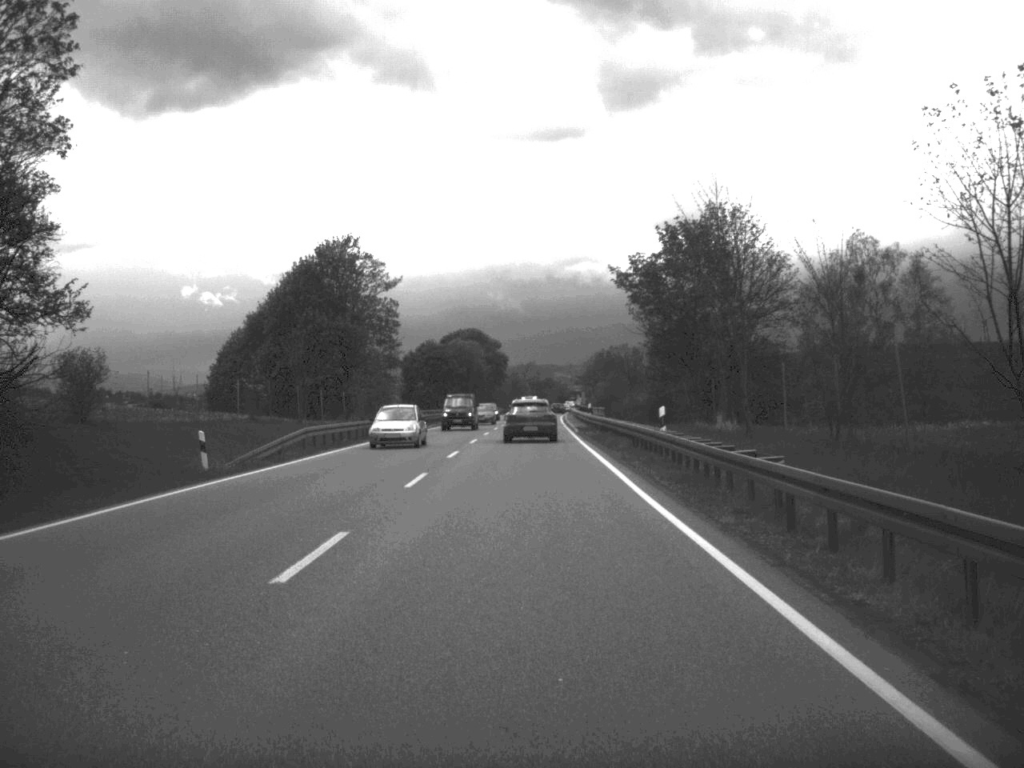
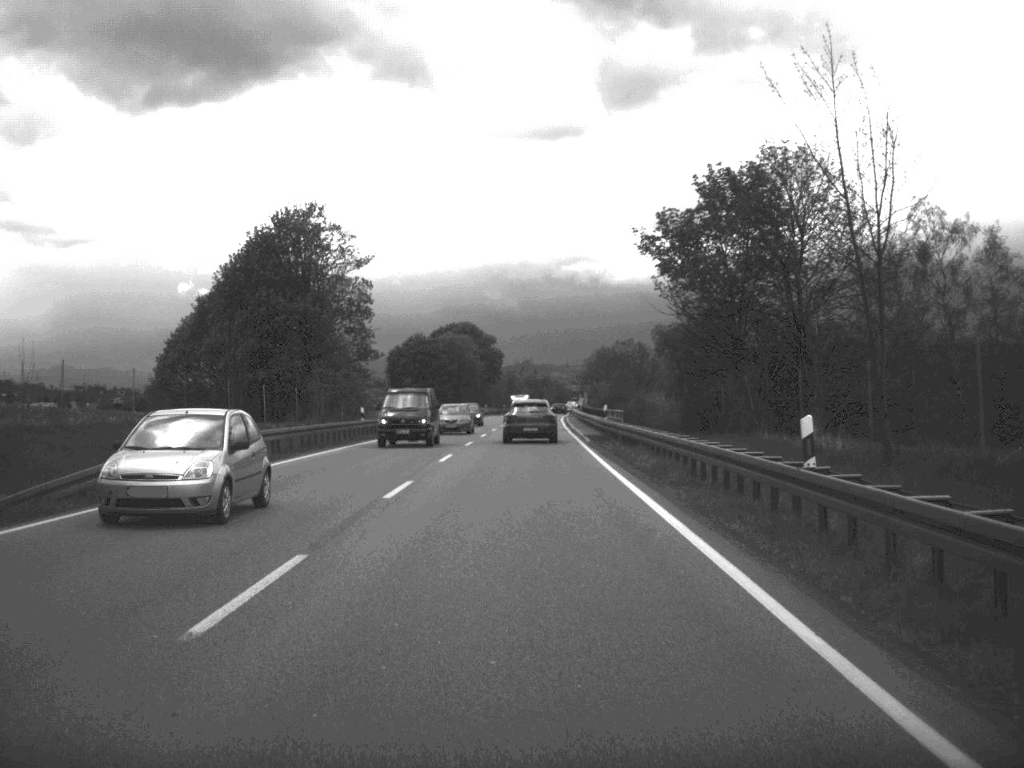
(0.0, +14.5) m; 0°
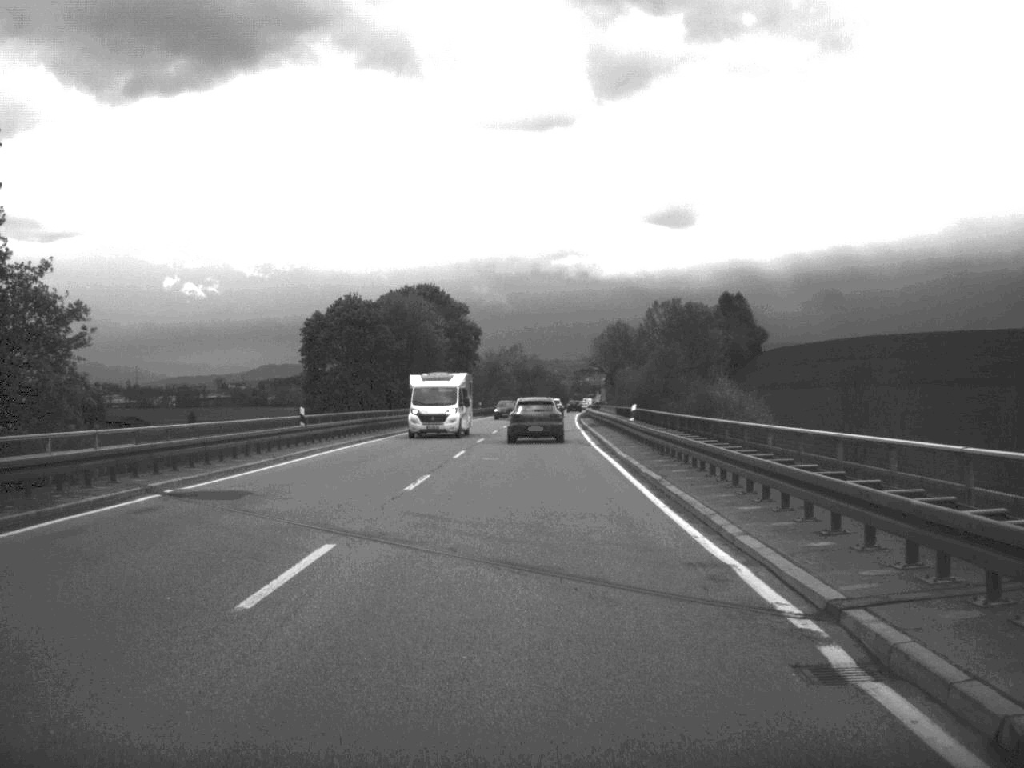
(+0.1, +57.5) m; 0°
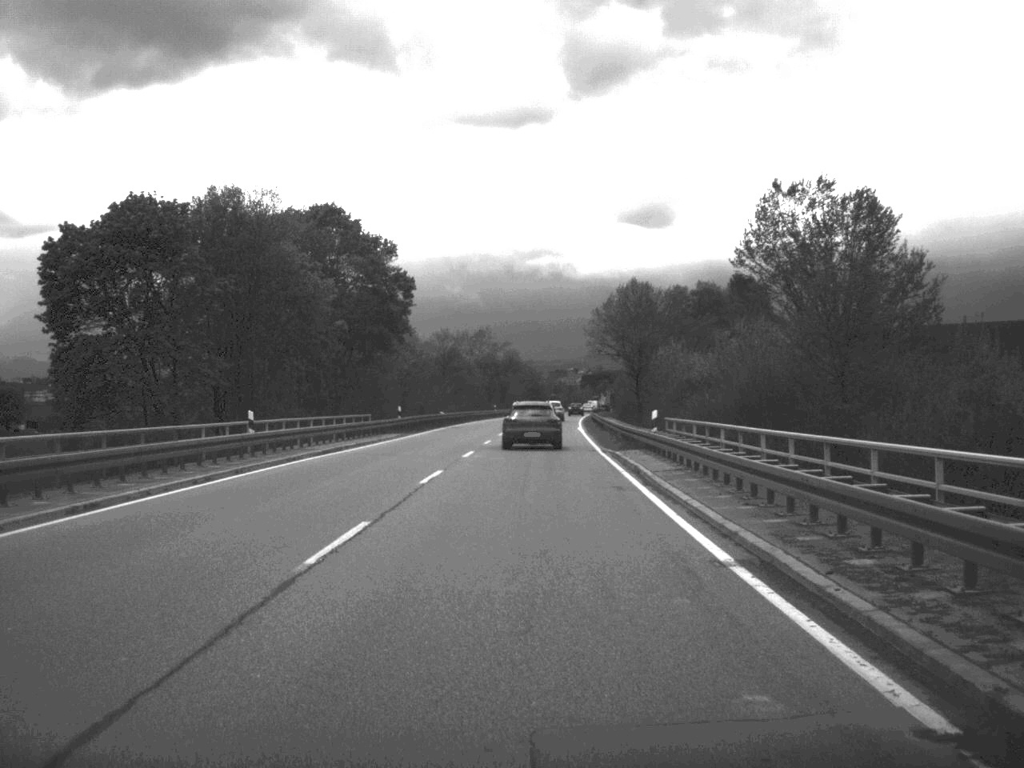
(+0.5, +56.2) m; +1°
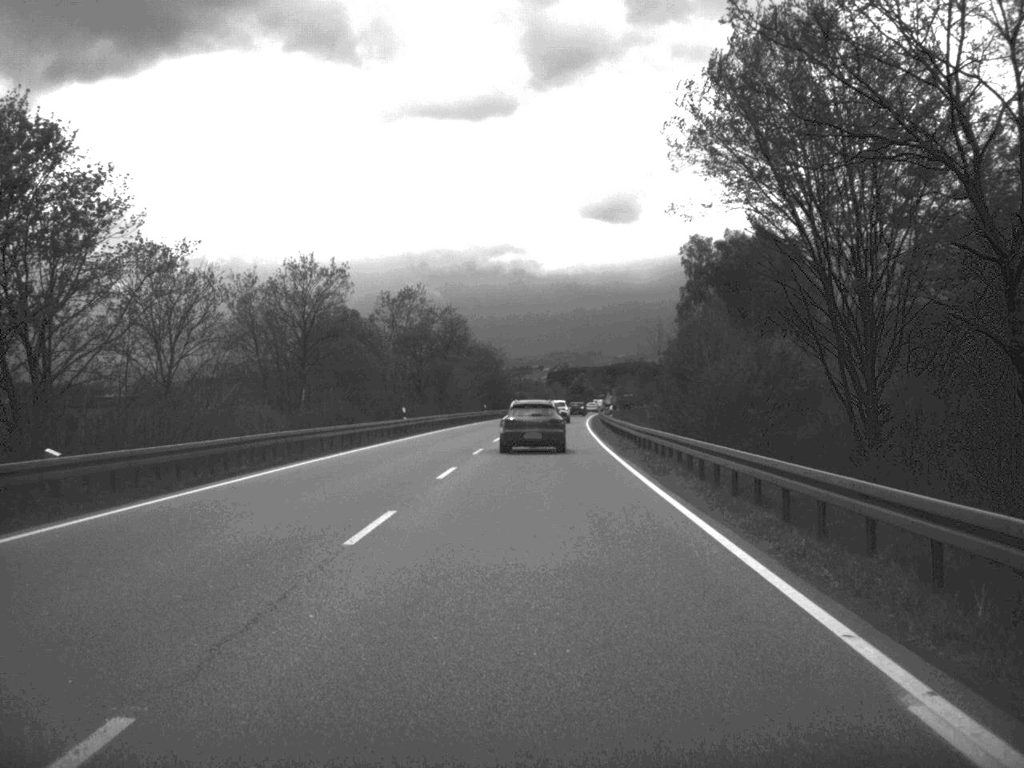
(+0.8, +68.5) m; +1°
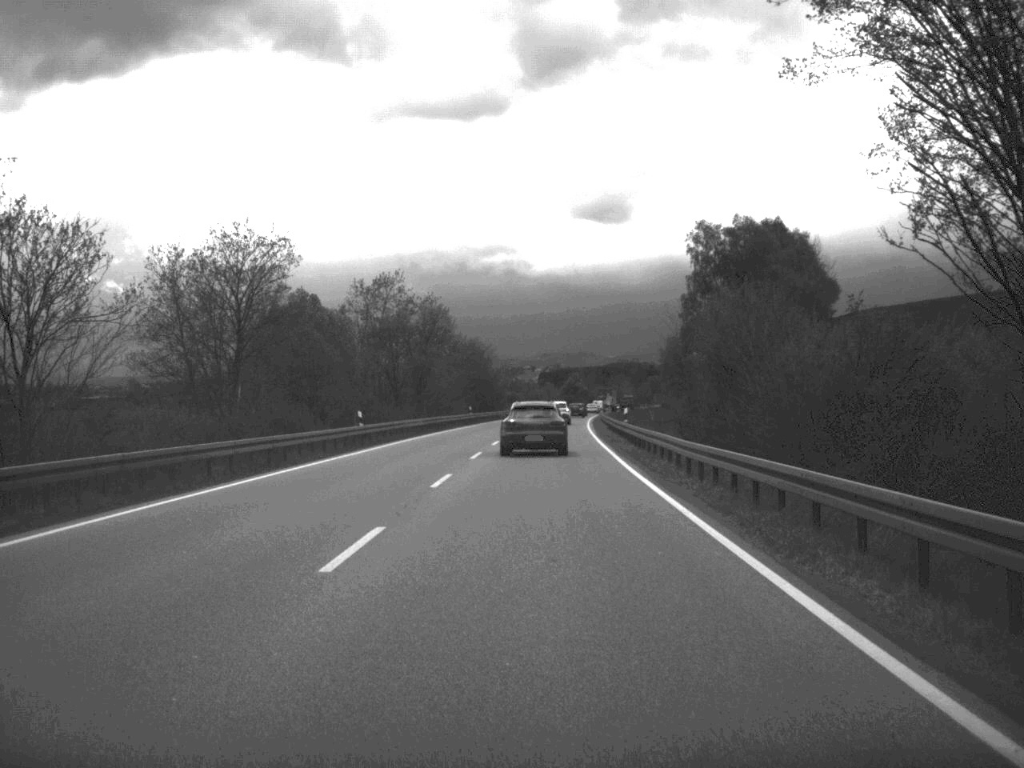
(0.0, +13.6) m; 0°
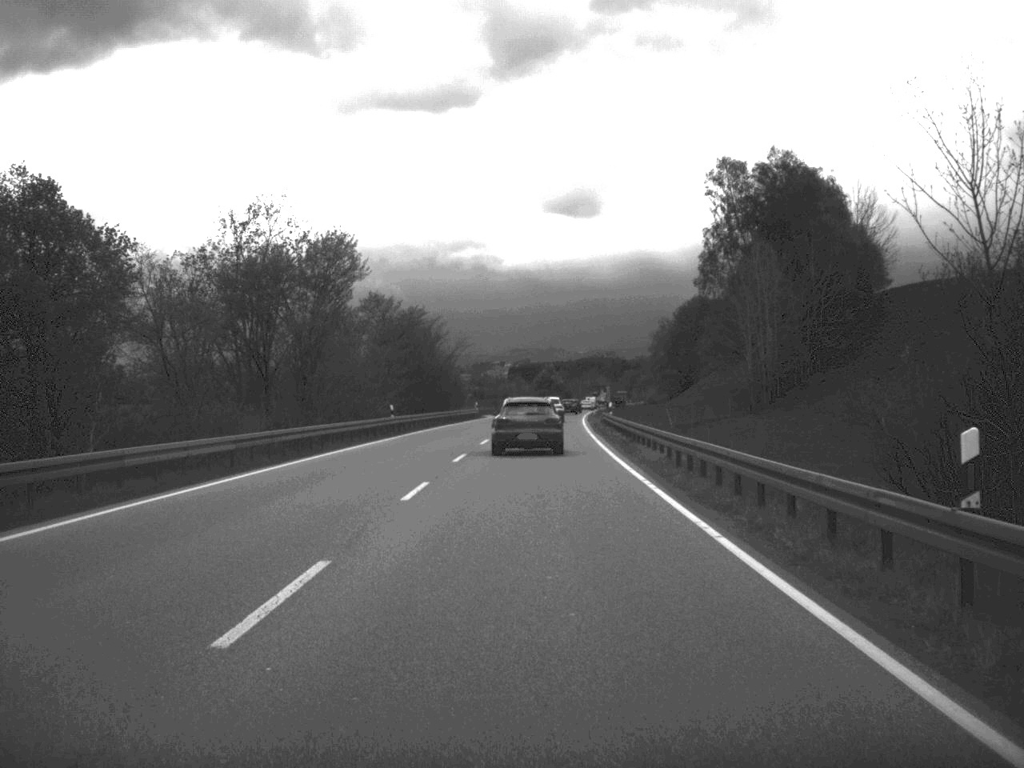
(+0.4, +38.9) m; +1°
